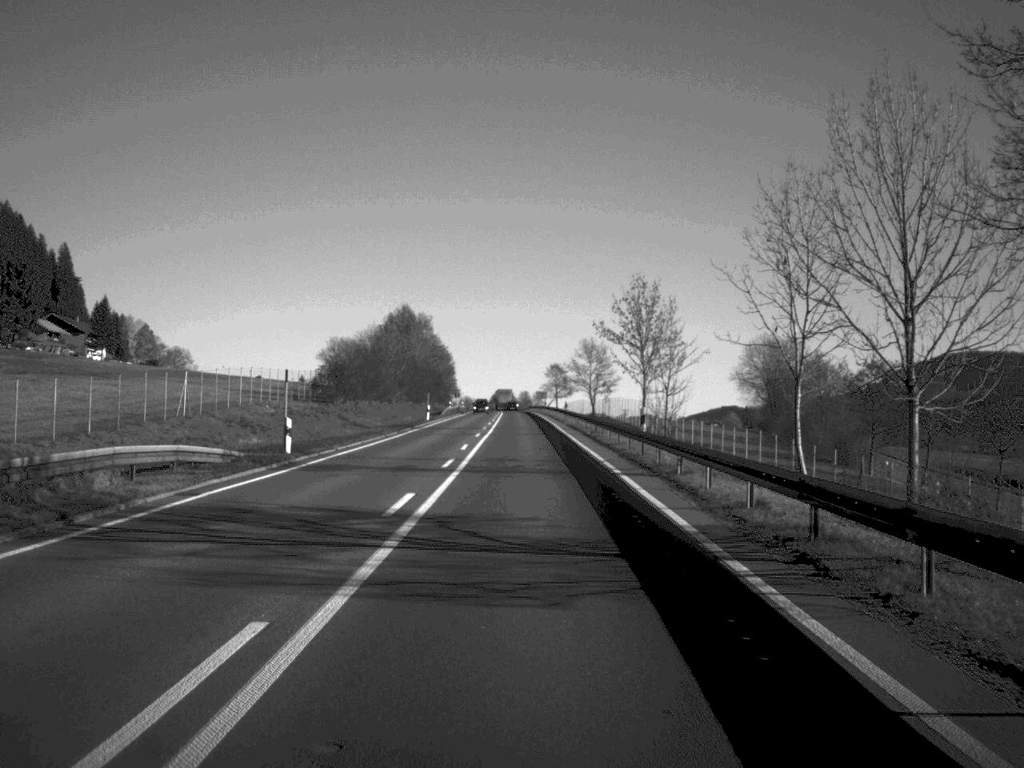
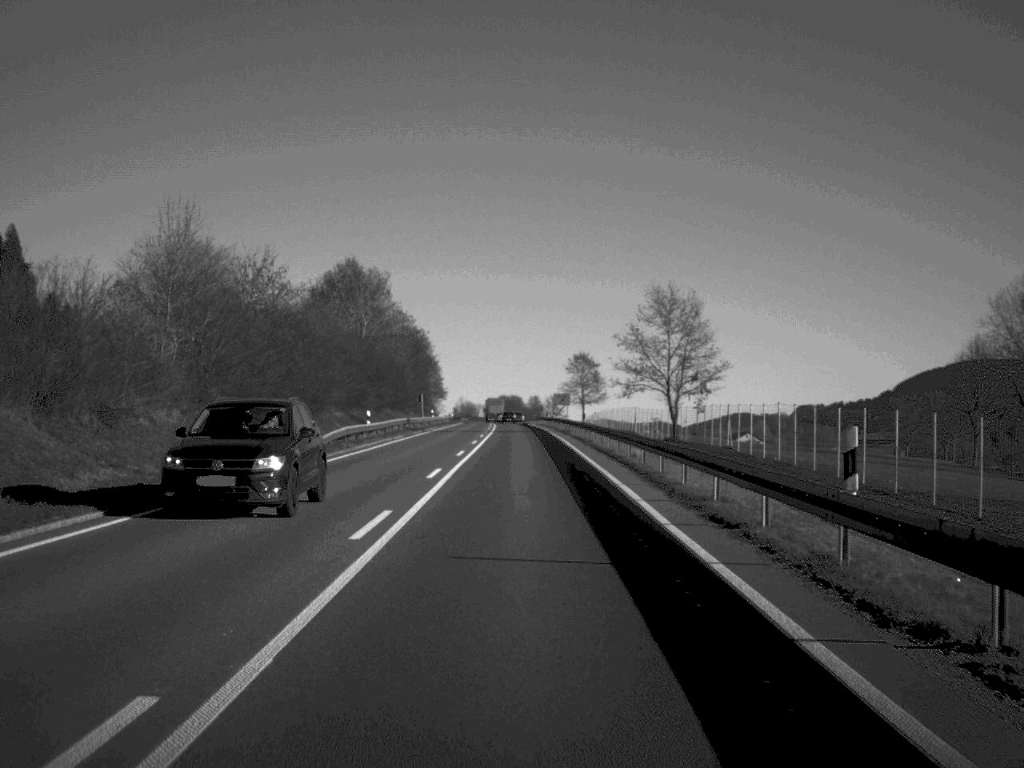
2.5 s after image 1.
(-0.2, +73.6) m; -1°
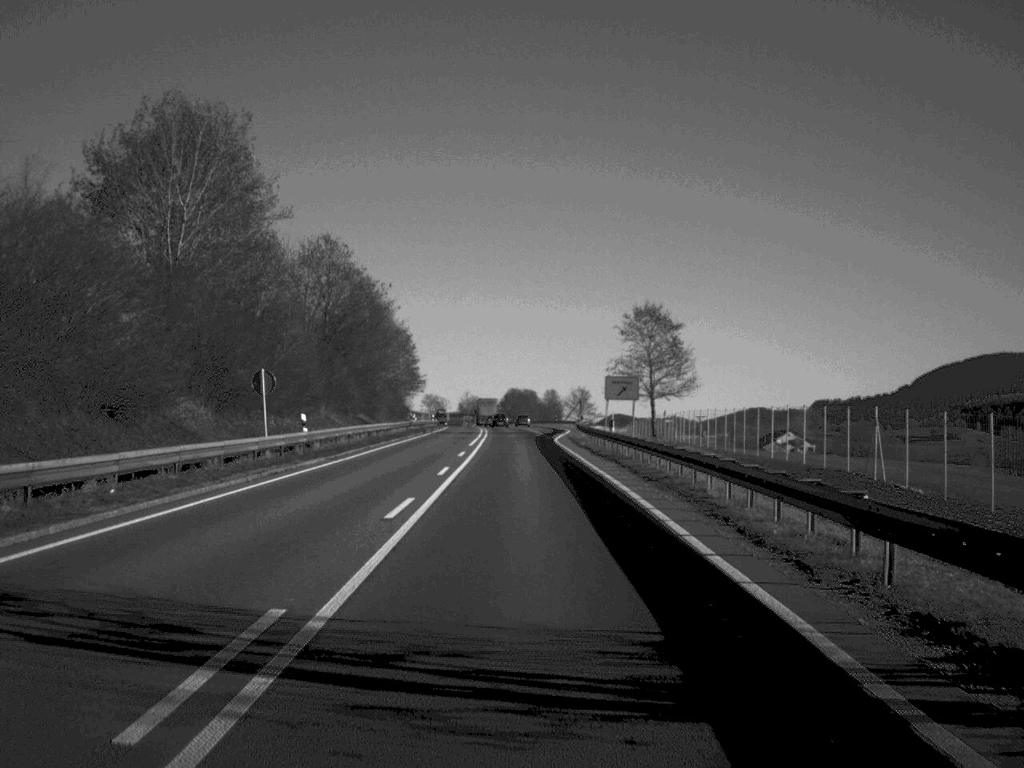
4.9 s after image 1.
(-0.4, +69.0) m; -1°
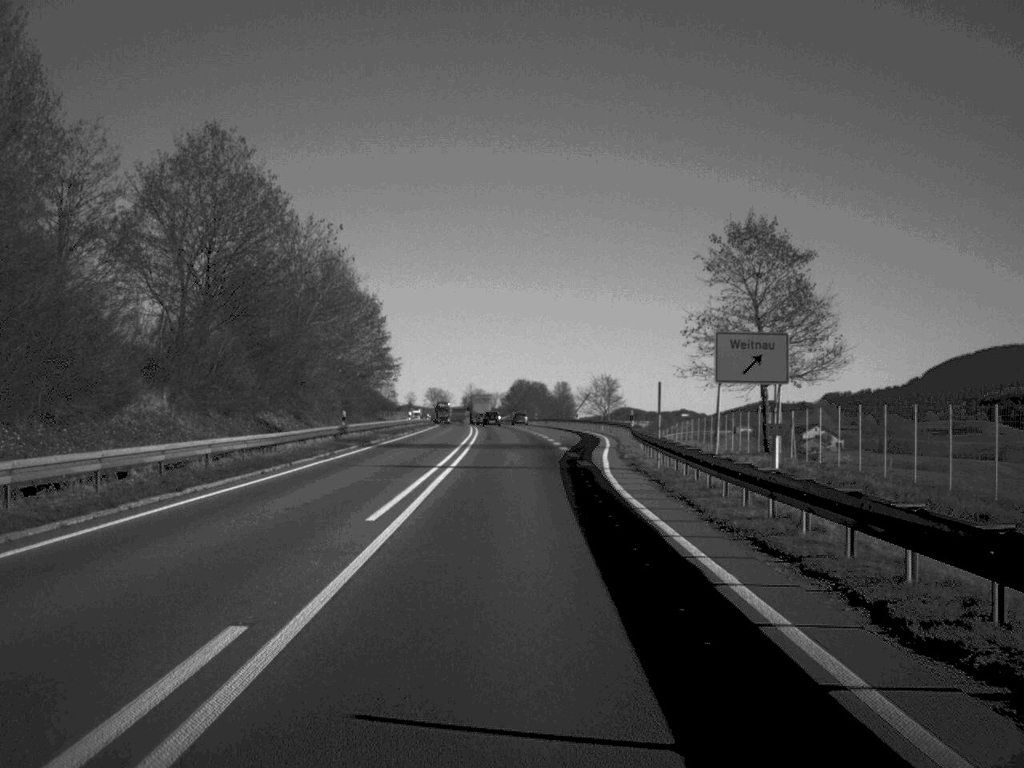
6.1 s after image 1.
(-0.1, +36.2) m; 0°
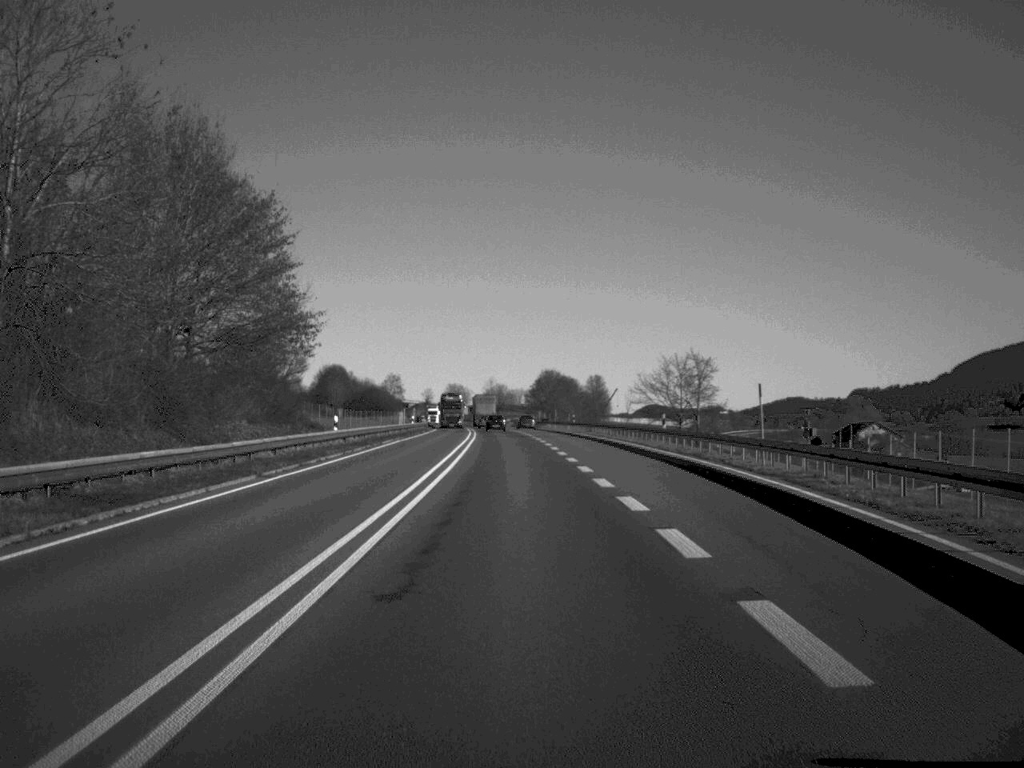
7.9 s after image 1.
(-0.5, +49.6) m; -1°
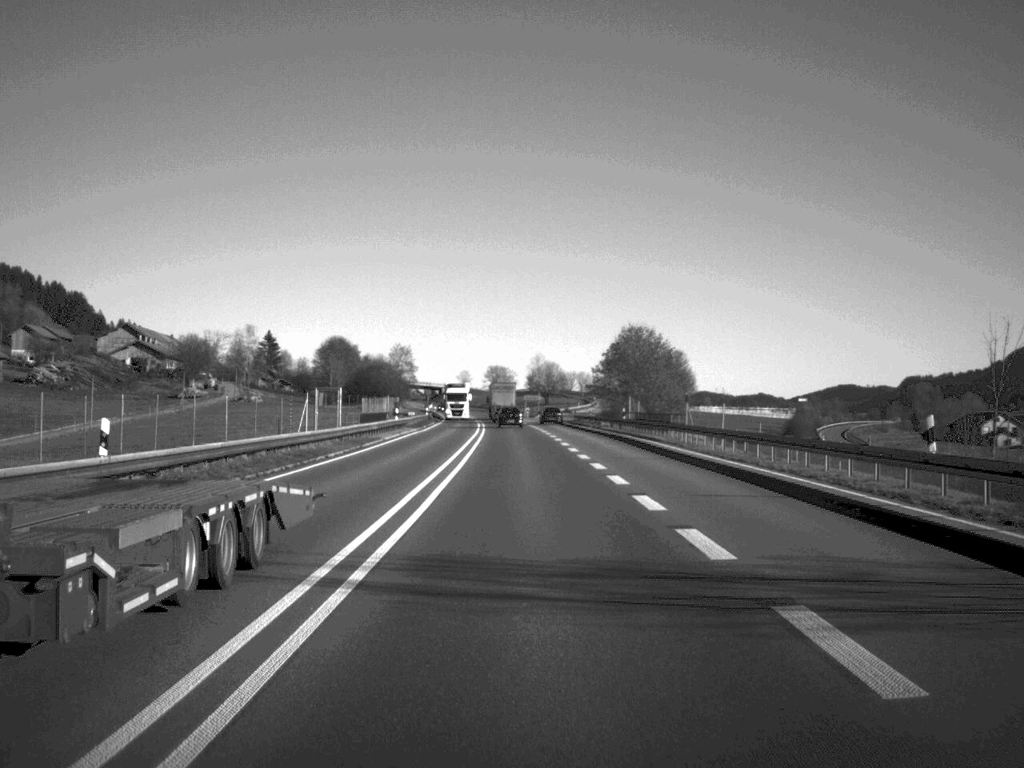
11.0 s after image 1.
(-1.8, +83.8) m; -2°
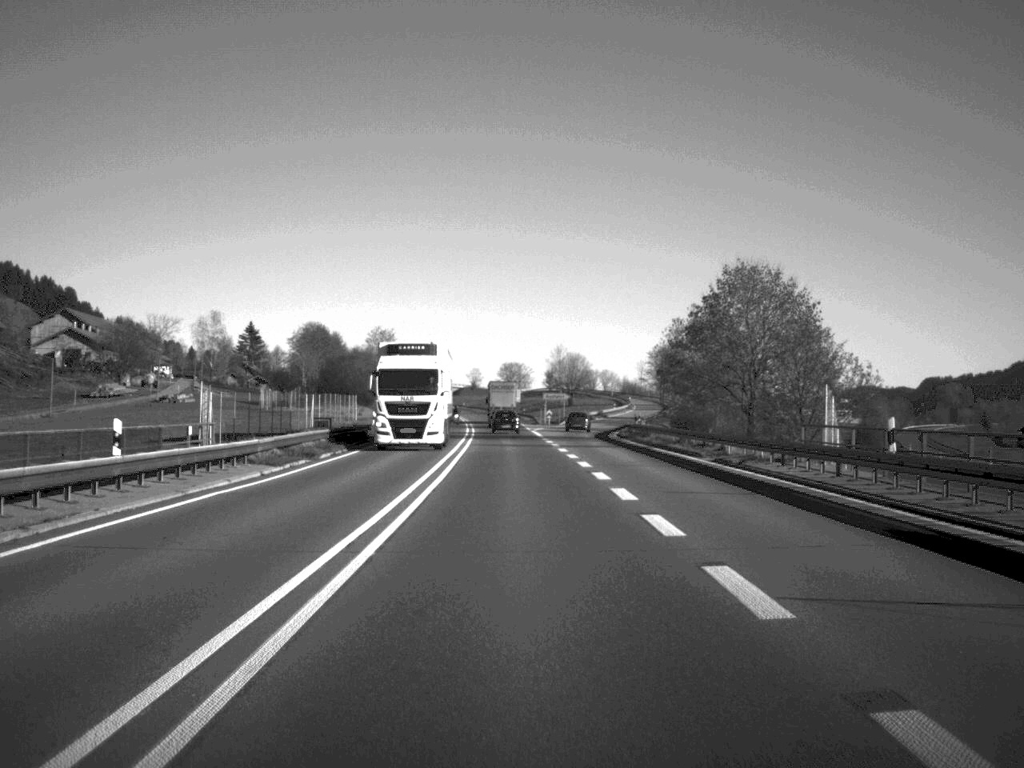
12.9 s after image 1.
(-0.4, +51.2) m; -1°
